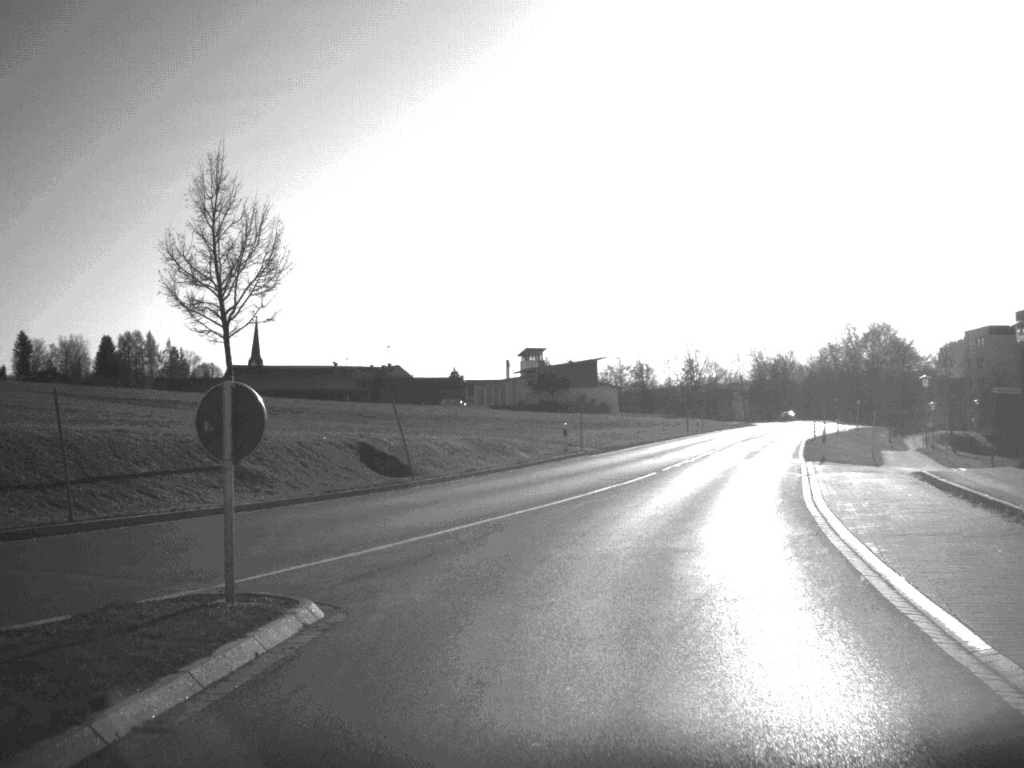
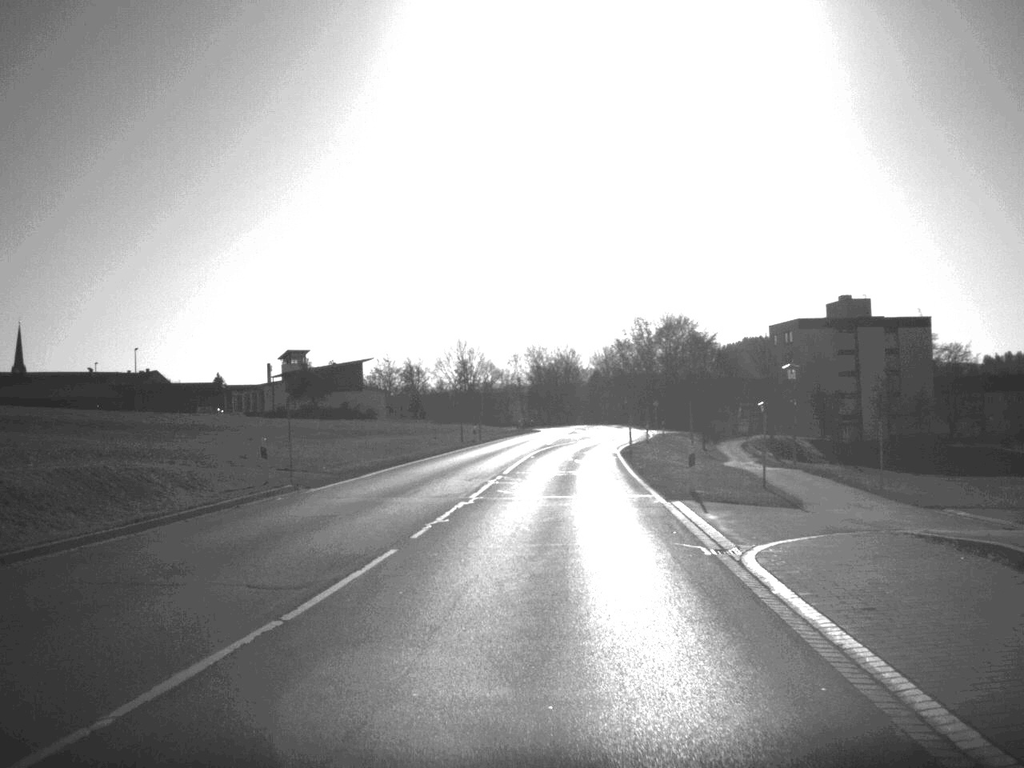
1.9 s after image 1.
(+1.9, +17.5) m; +10°
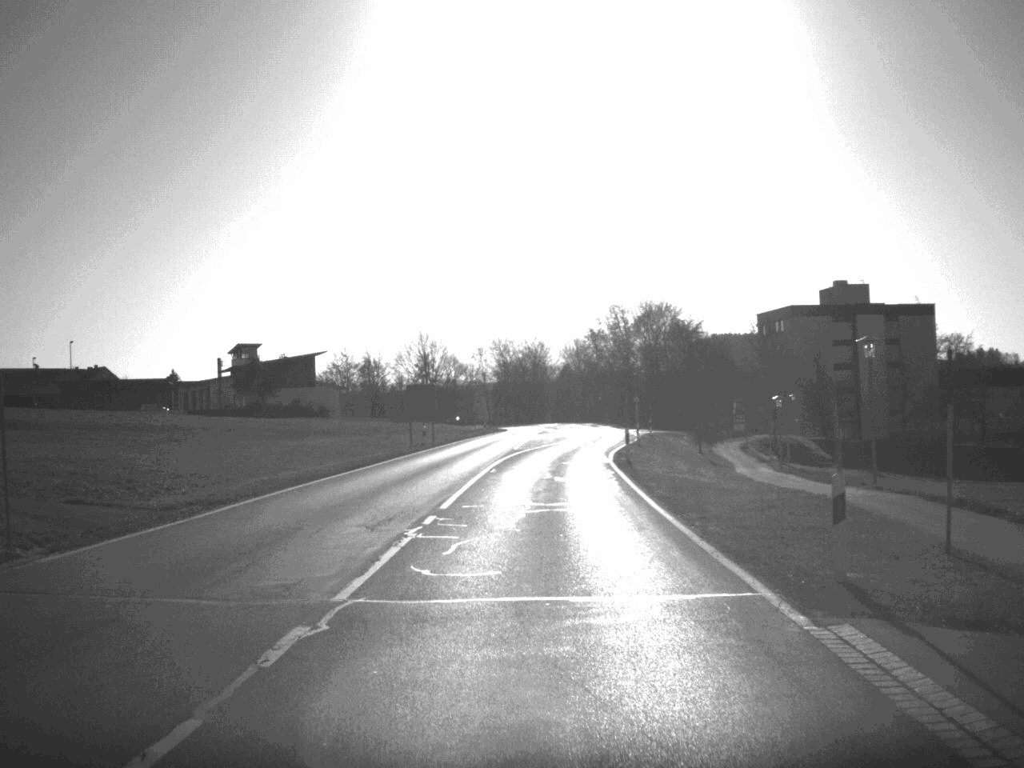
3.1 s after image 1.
(+0.2, +14.6) m; +1°
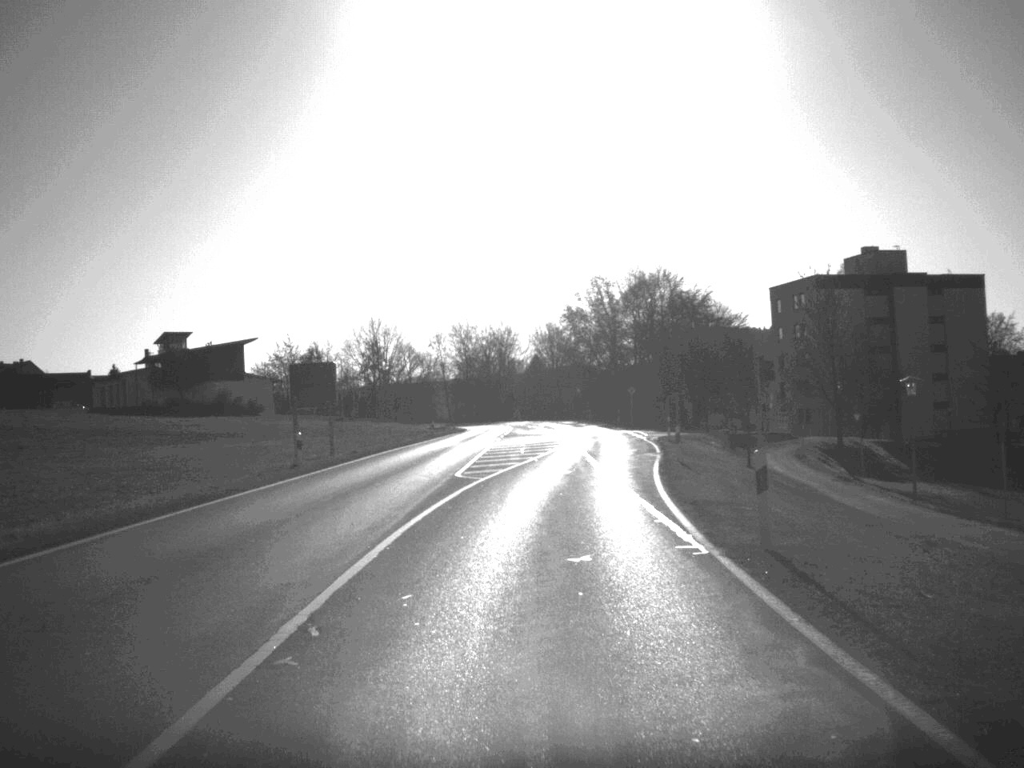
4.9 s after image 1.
(+0.3, +26.8) m; +1°
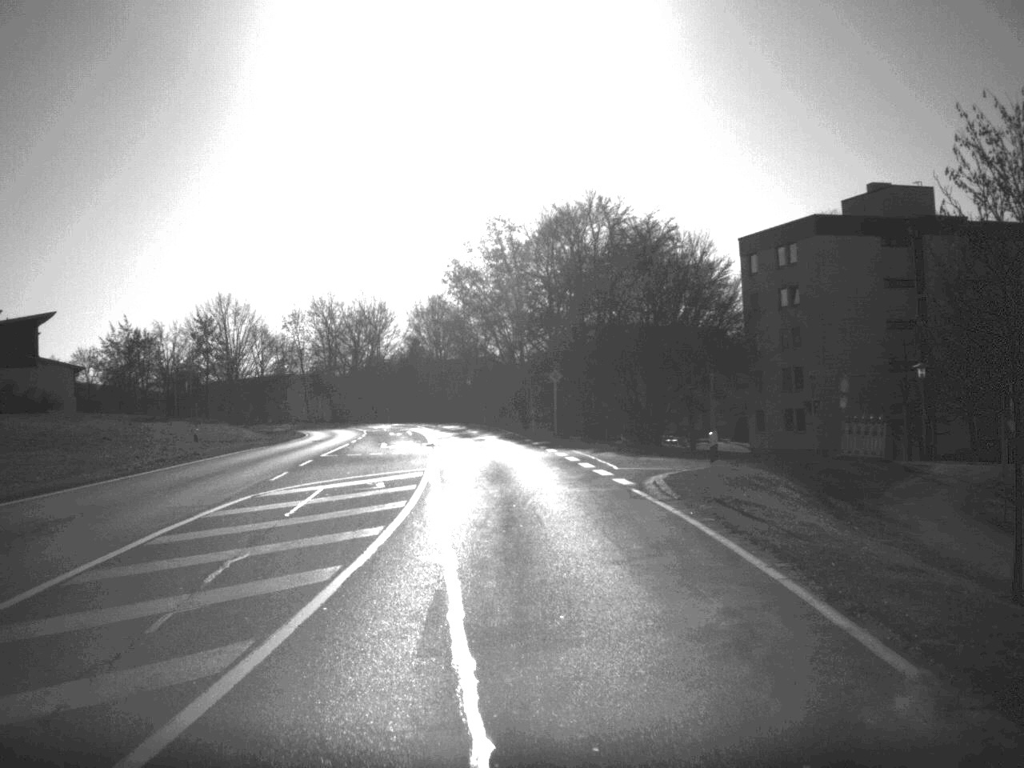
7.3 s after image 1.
(+1.6, +36.6) m; +5°
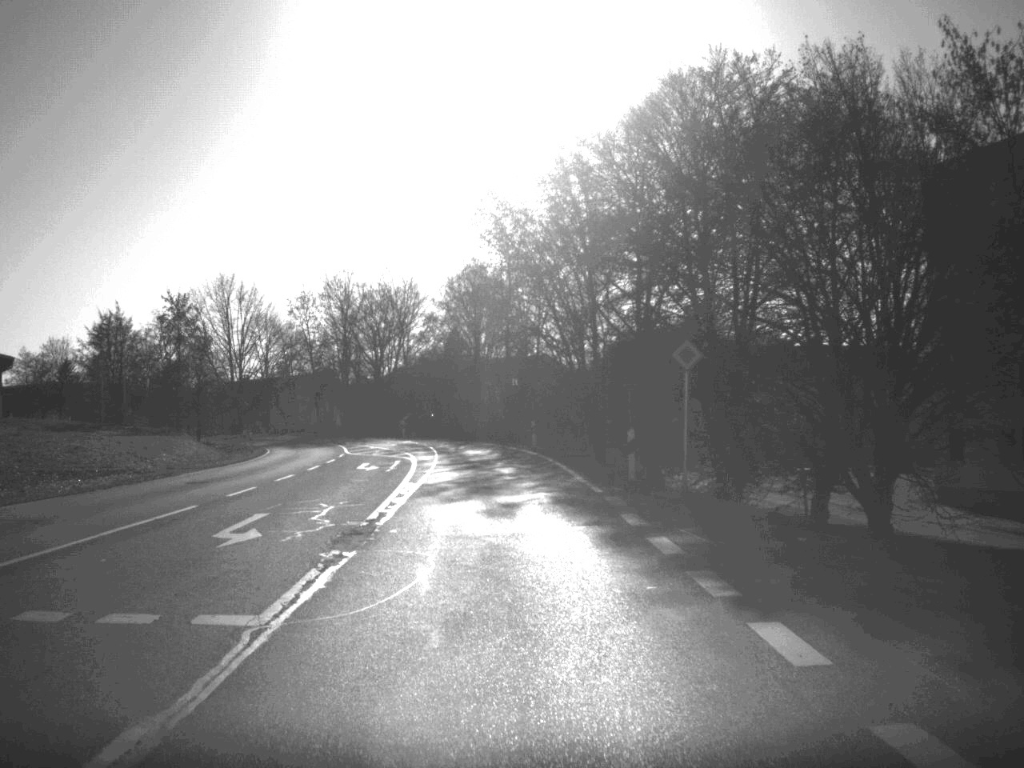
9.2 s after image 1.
(-0.5, +30.3) m; -3°
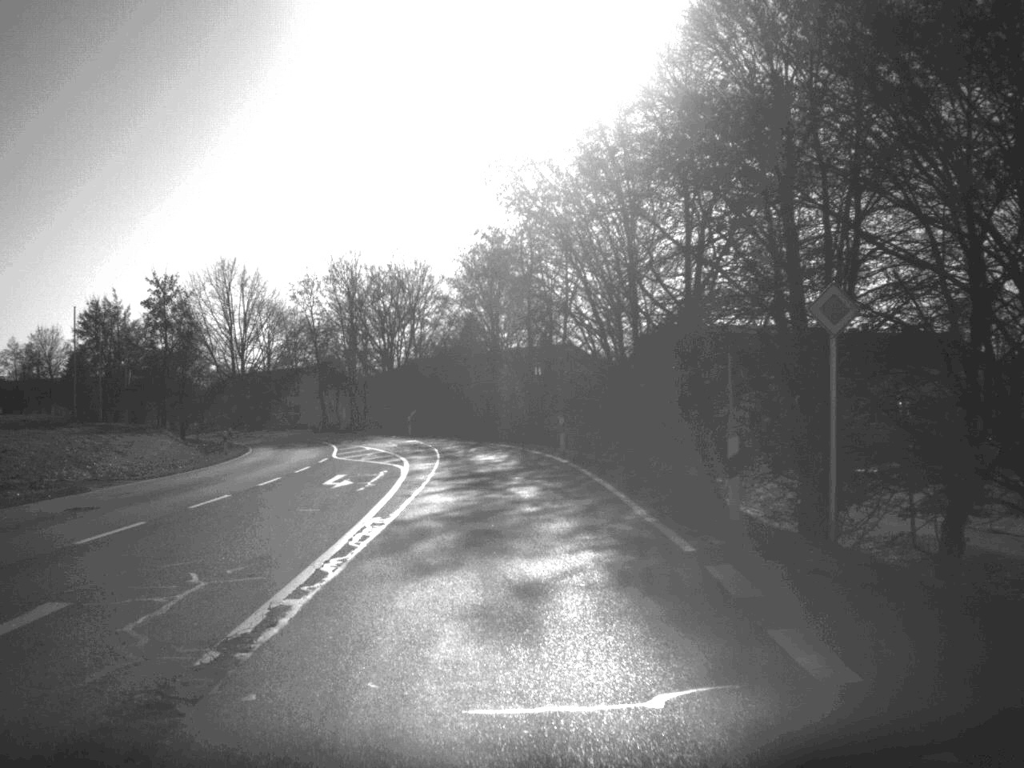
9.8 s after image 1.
(-0.1, +9.7) m; -1°
